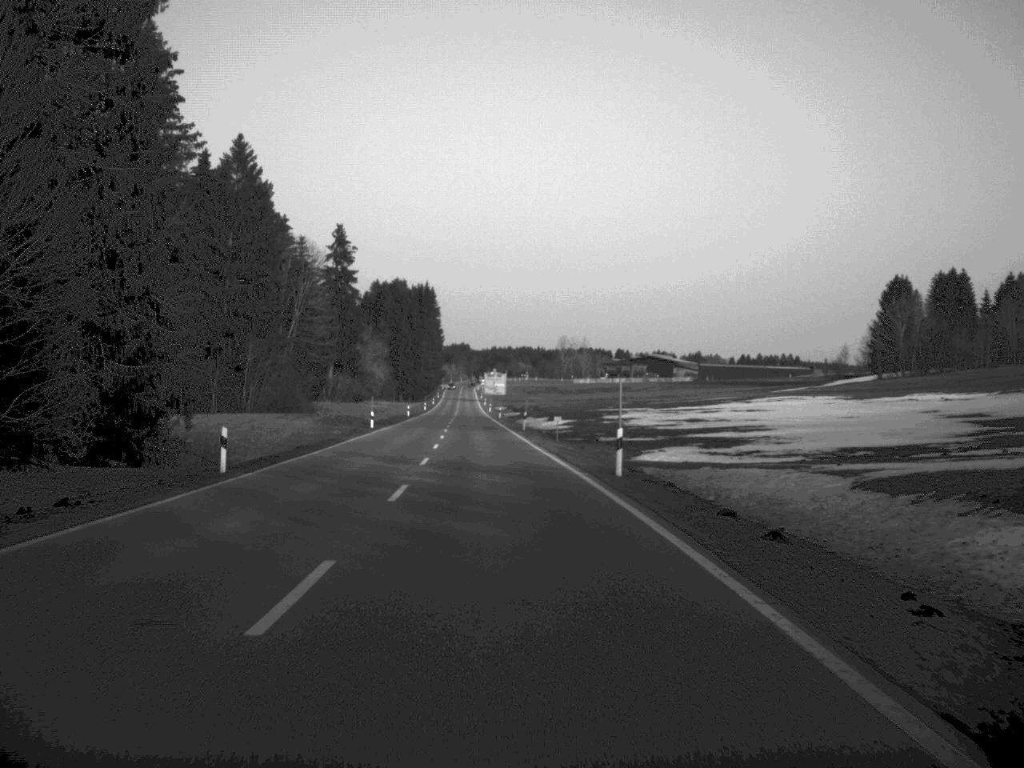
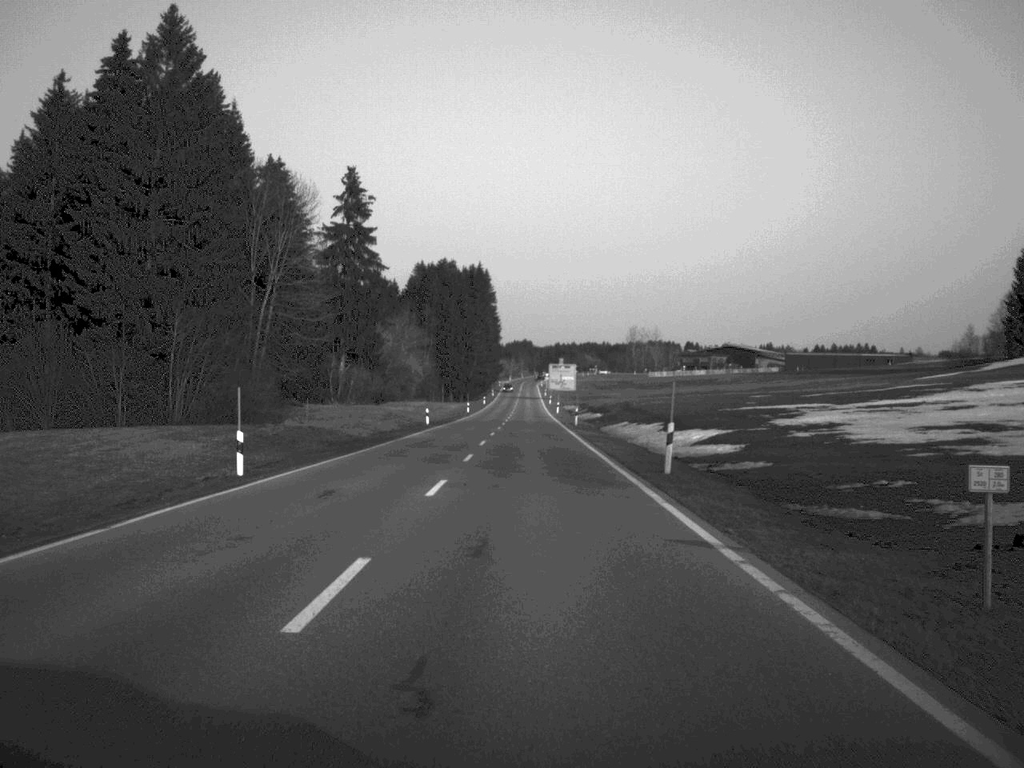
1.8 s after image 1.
(-1.6, +47.4) m; -3°
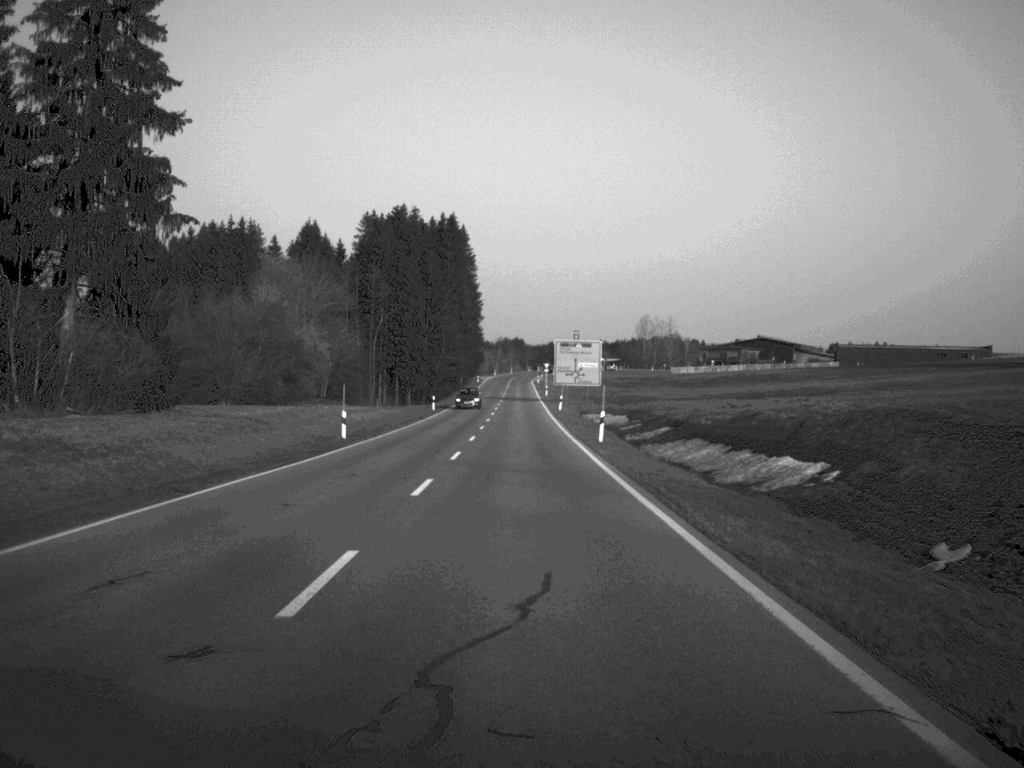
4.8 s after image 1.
(+0.4, +81.9) m; 0°
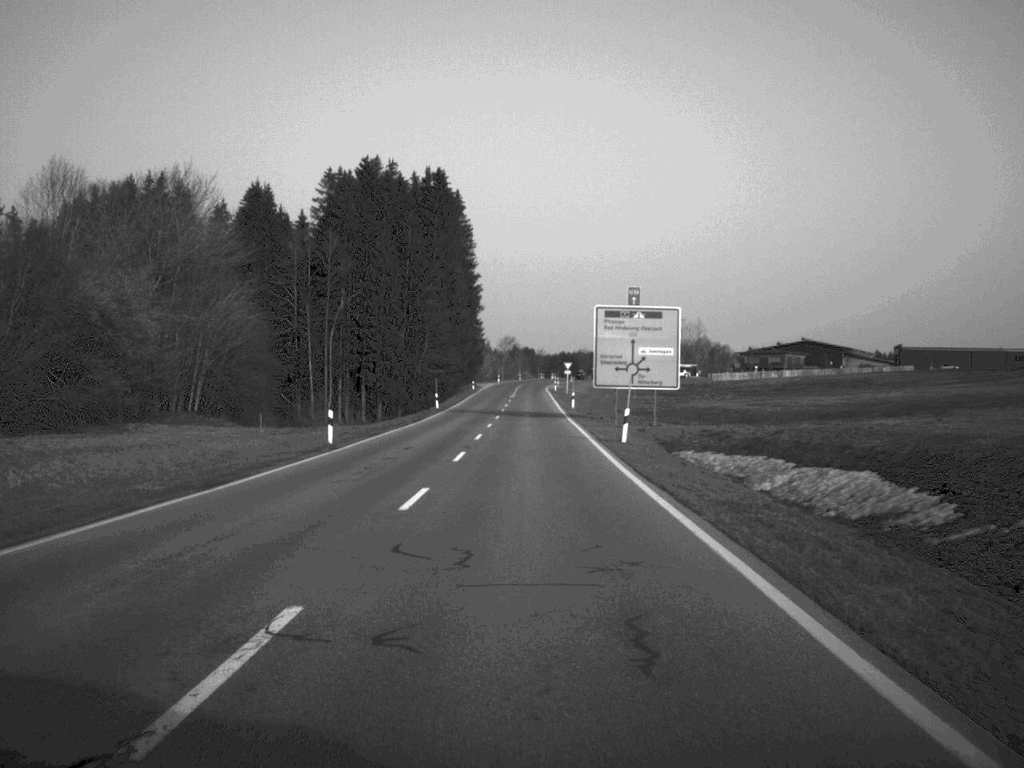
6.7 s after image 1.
(-0.2, +50.5) m; 0°
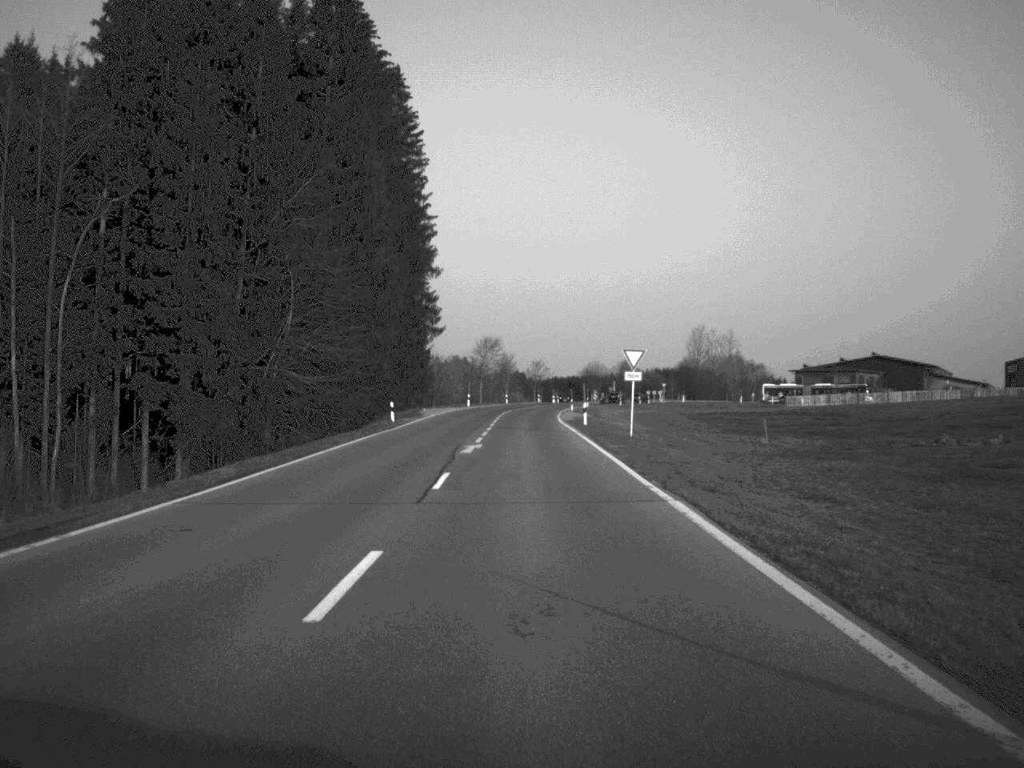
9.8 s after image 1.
(+0.2, +79.9) m; +1°
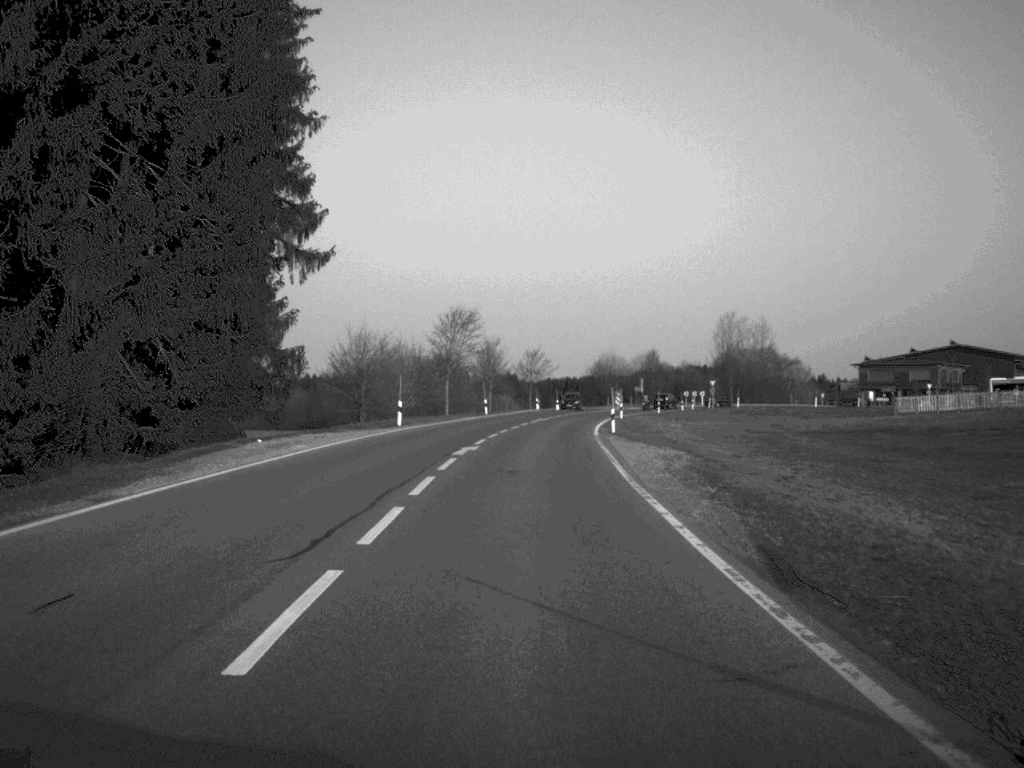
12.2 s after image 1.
(+0.1, +55.8) m; 0°
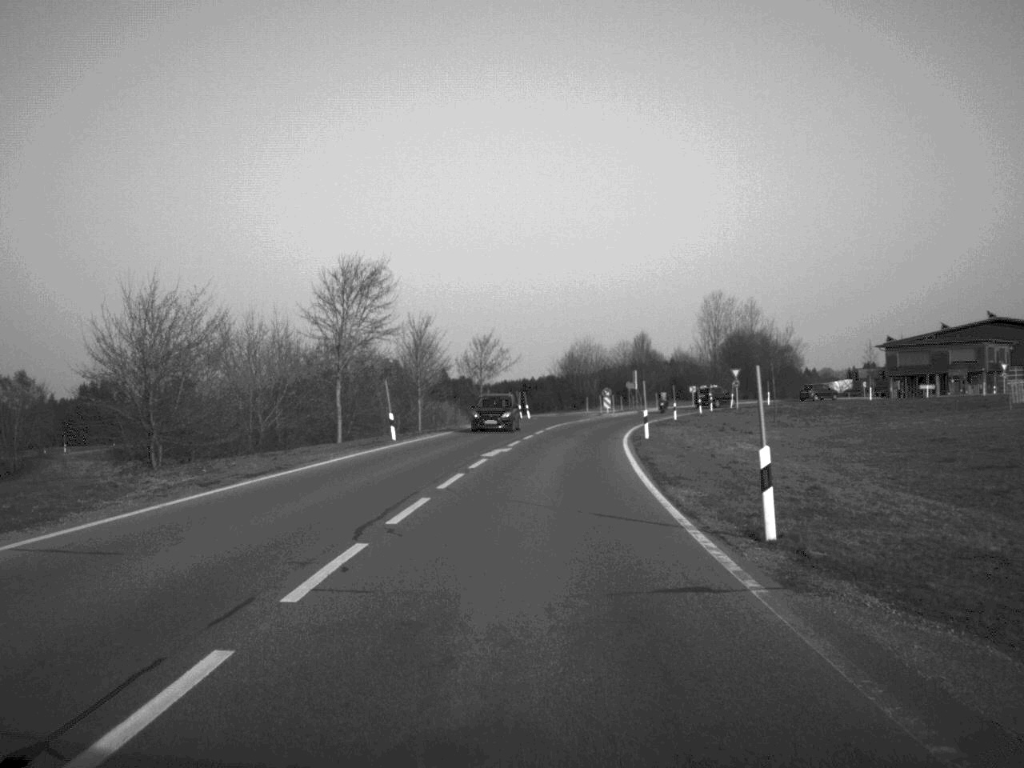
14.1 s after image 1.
(+0.5, +38.8) m; +2°
